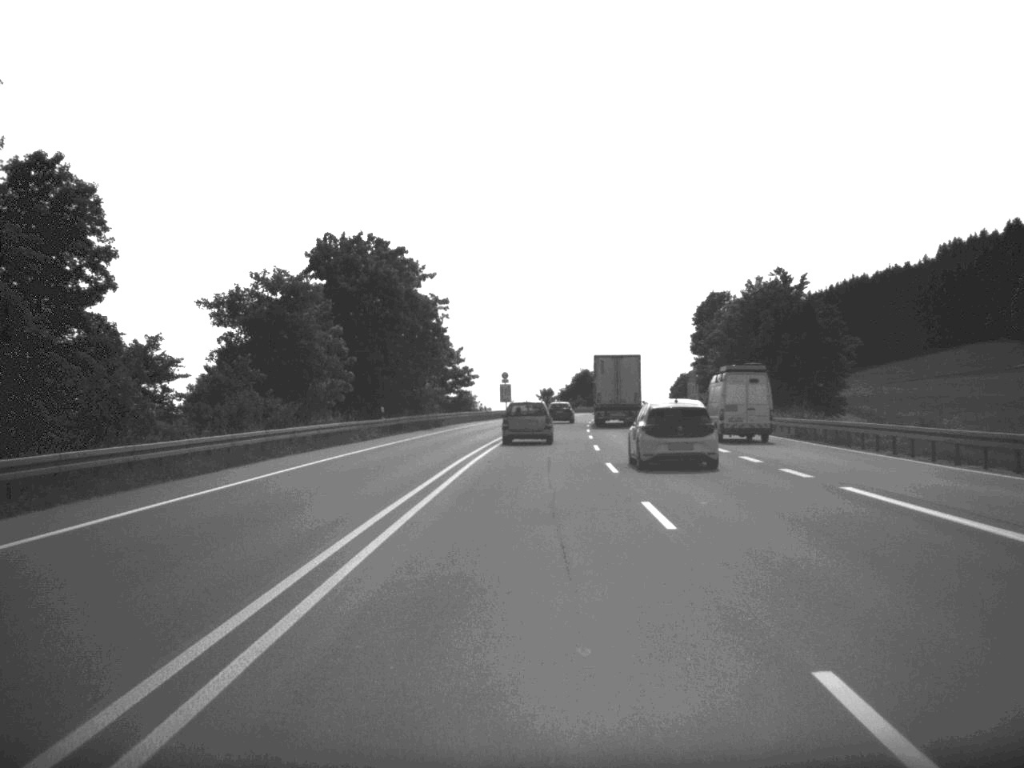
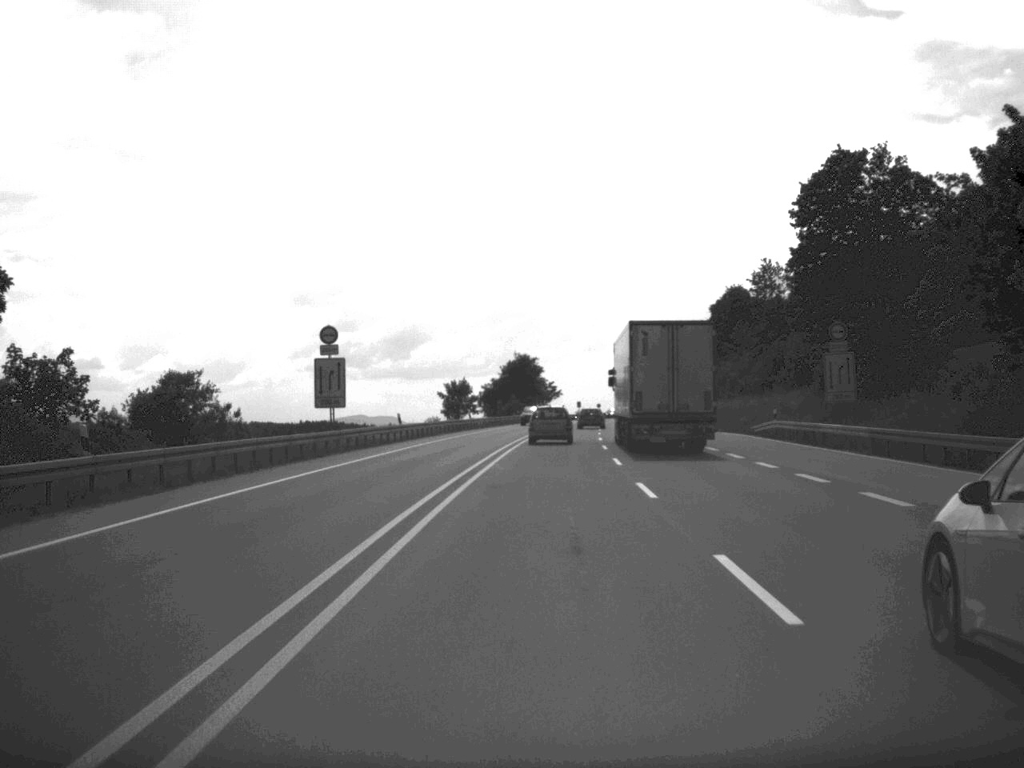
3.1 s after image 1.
(+2.6, +89.1) m; +3°
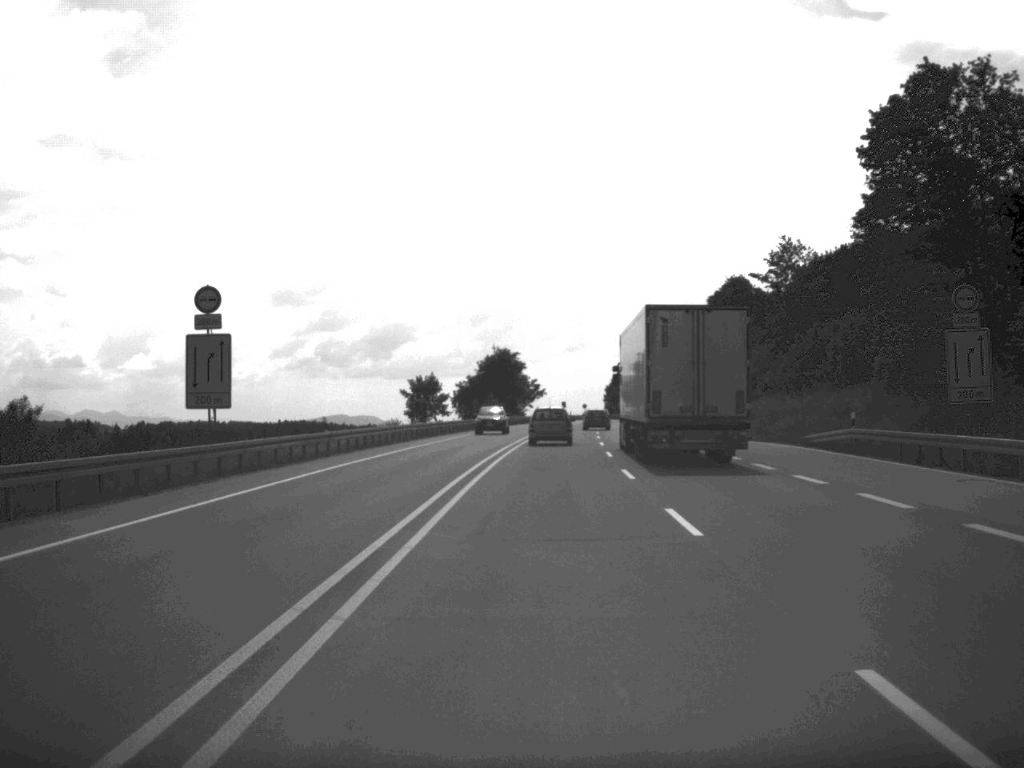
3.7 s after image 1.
(+0.1, +17.4) m; +1°
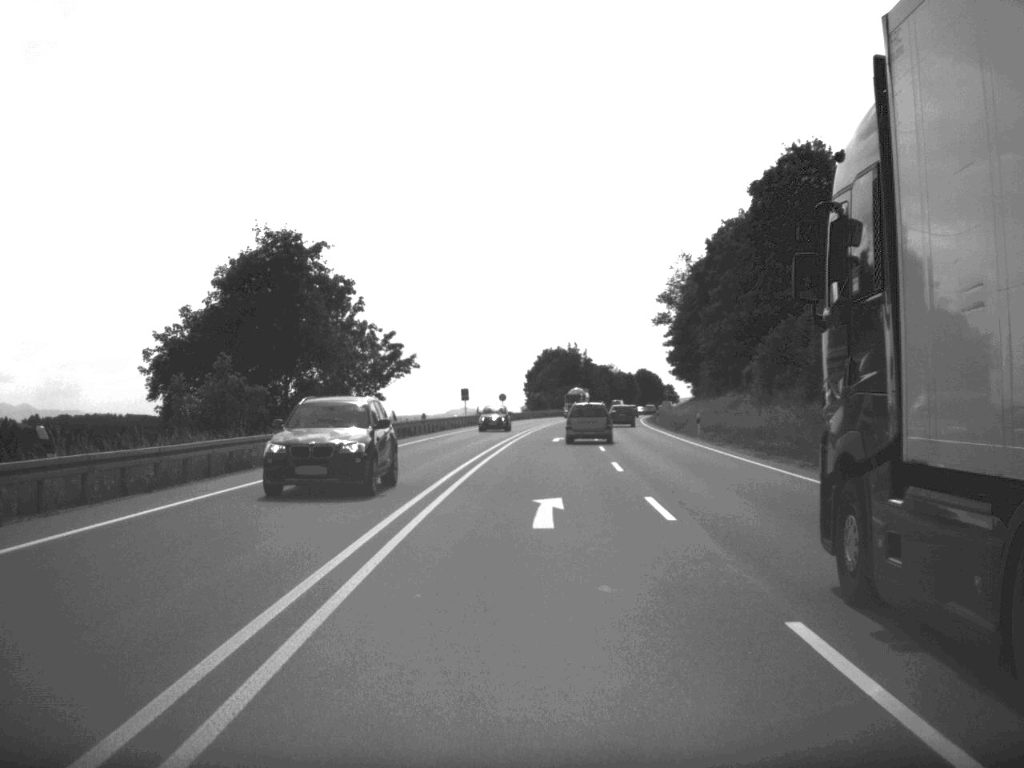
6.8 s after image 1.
(+3.4, +93.1) m; +4°
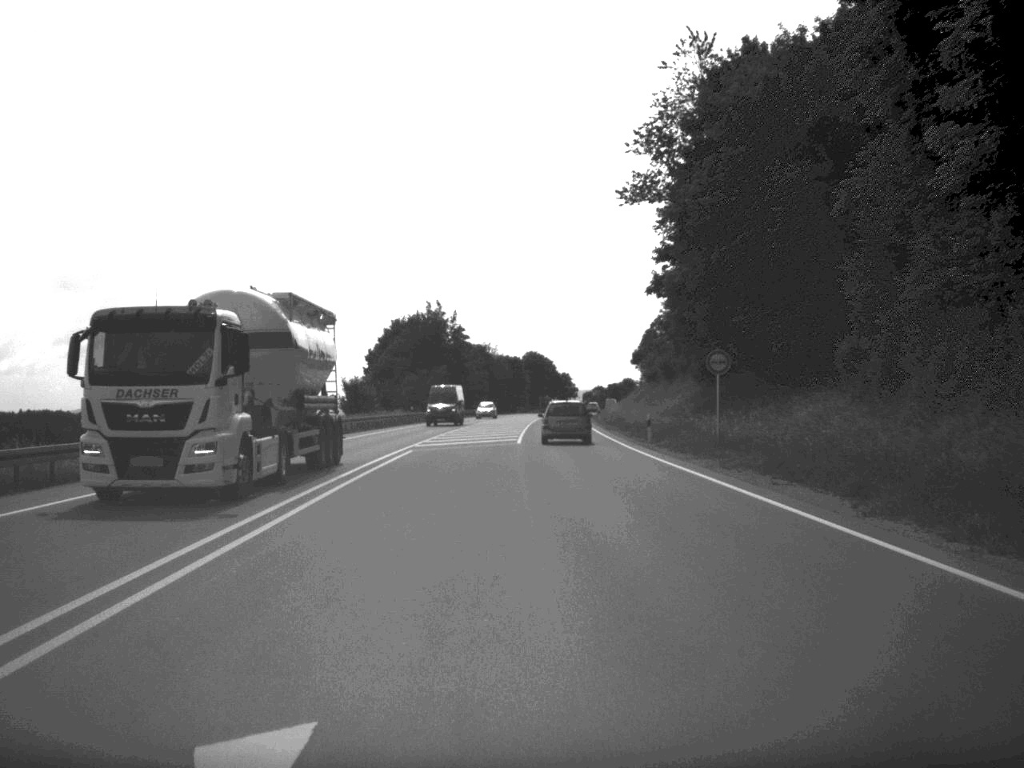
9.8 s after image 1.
(+4.3, +89.8) m; +6°
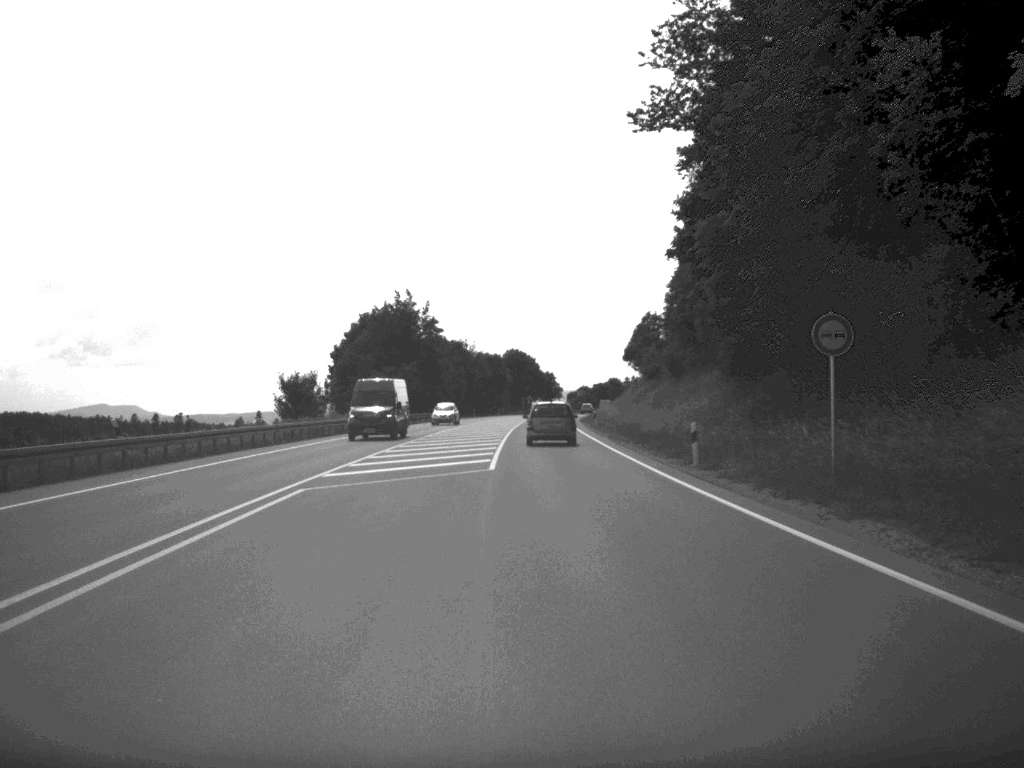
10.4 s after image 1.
(+0.1, +16.7) m; +1°
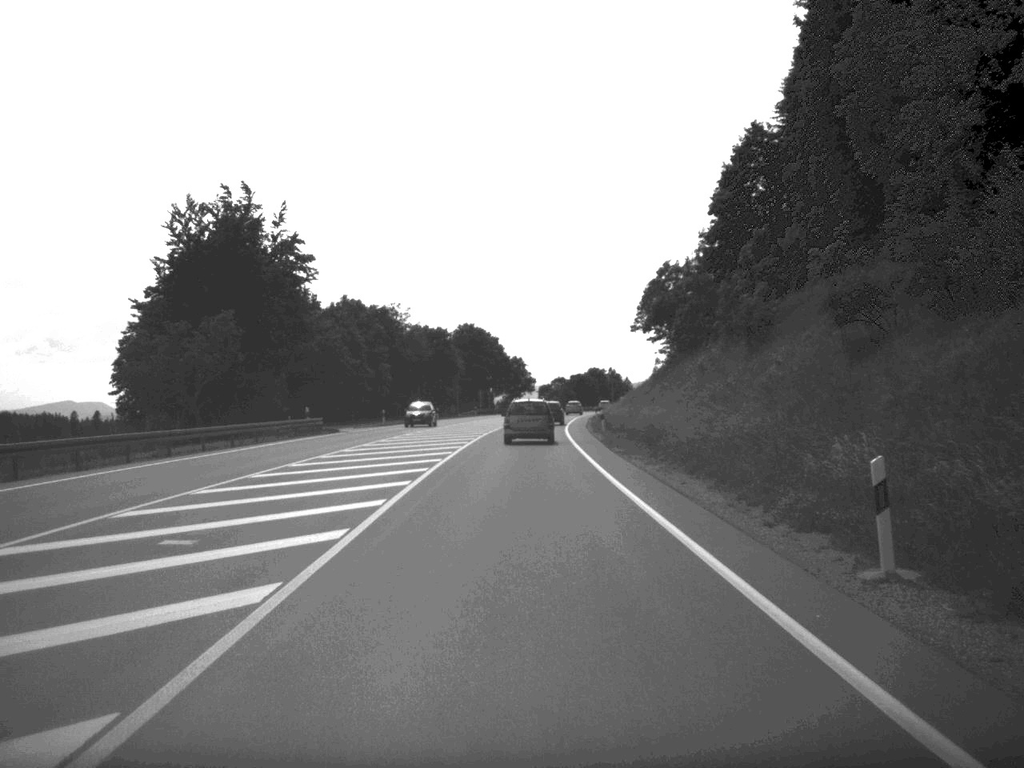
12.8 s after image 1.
(+0.9, +67.9) m; +1°
